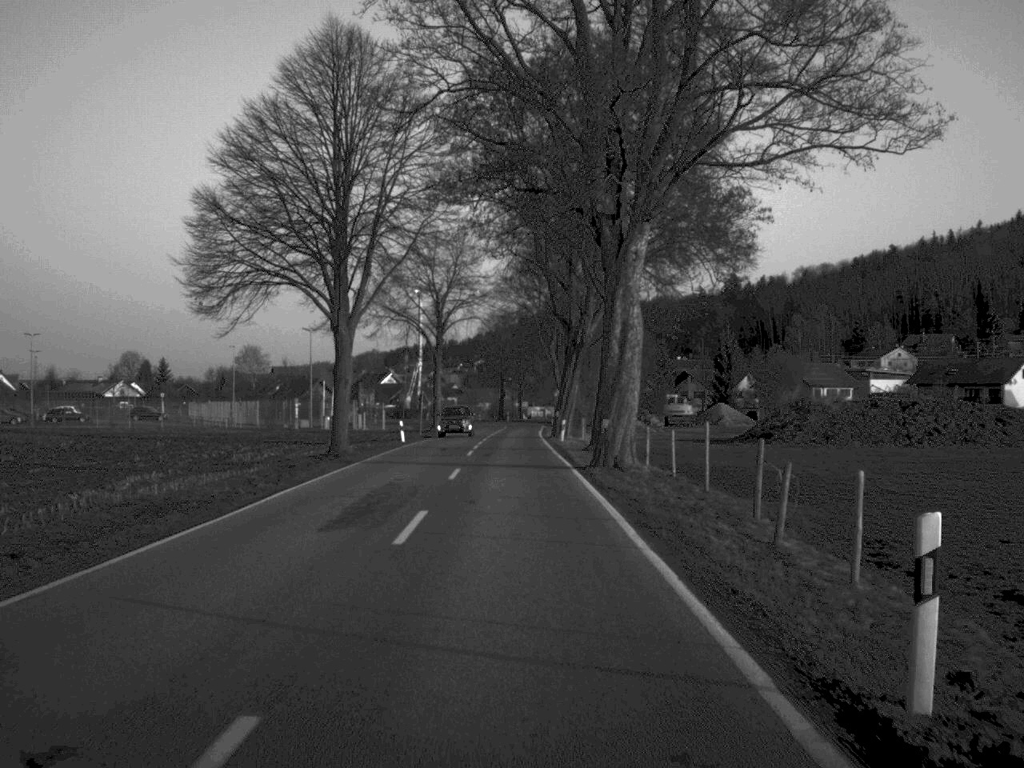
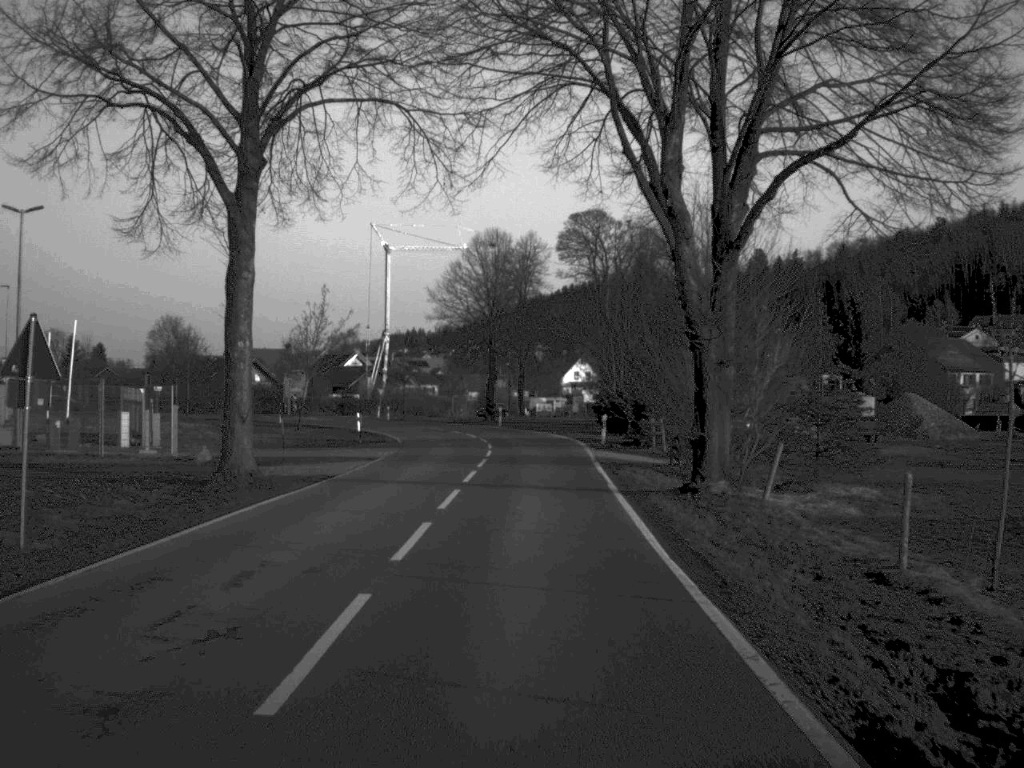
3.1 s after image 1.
(-0.5, +62.1) m; 0°
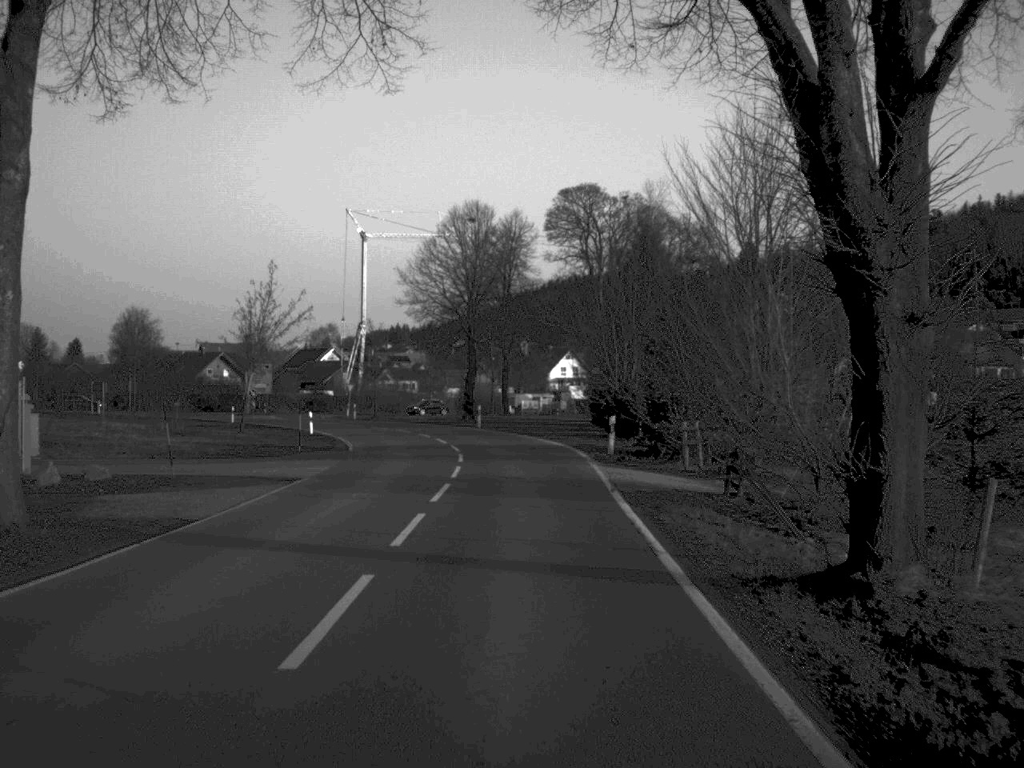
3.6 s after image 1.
(+0.1, +10.9) m; +1°
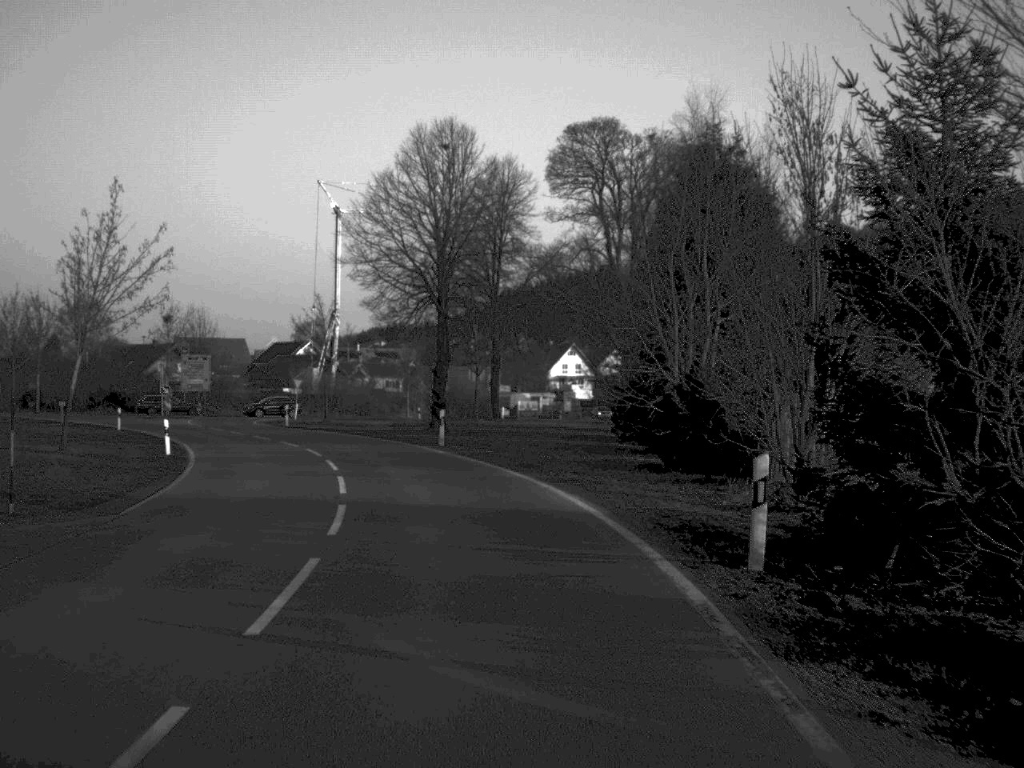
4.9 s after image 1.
(+0.2, +22.7) m; 0°
